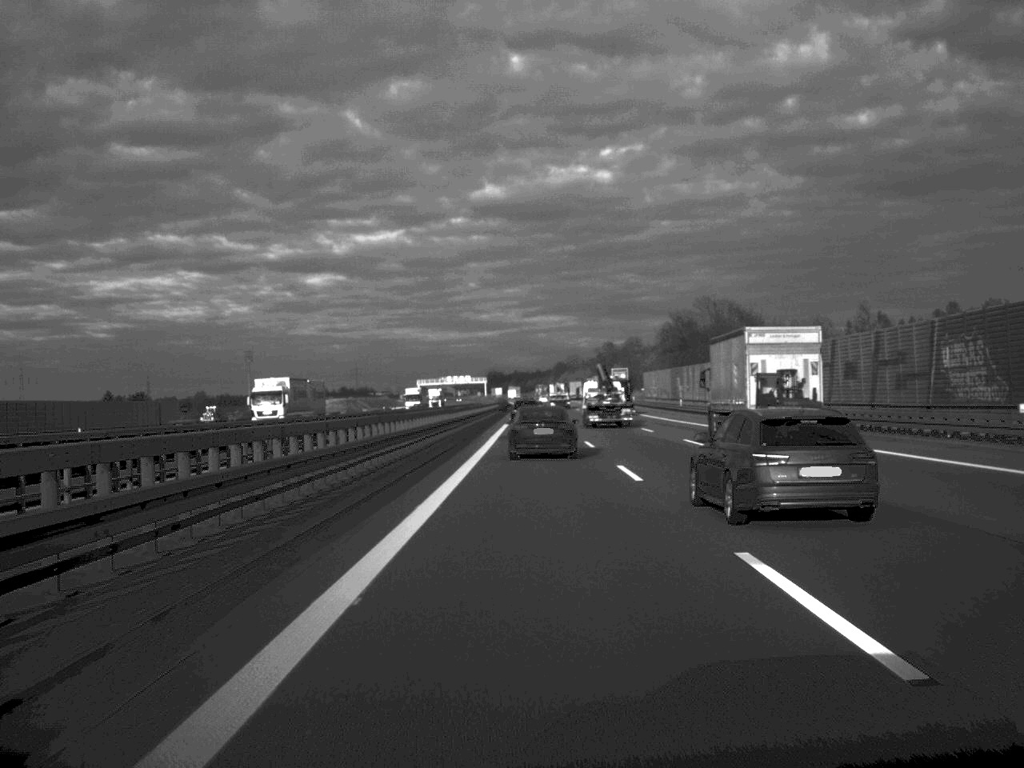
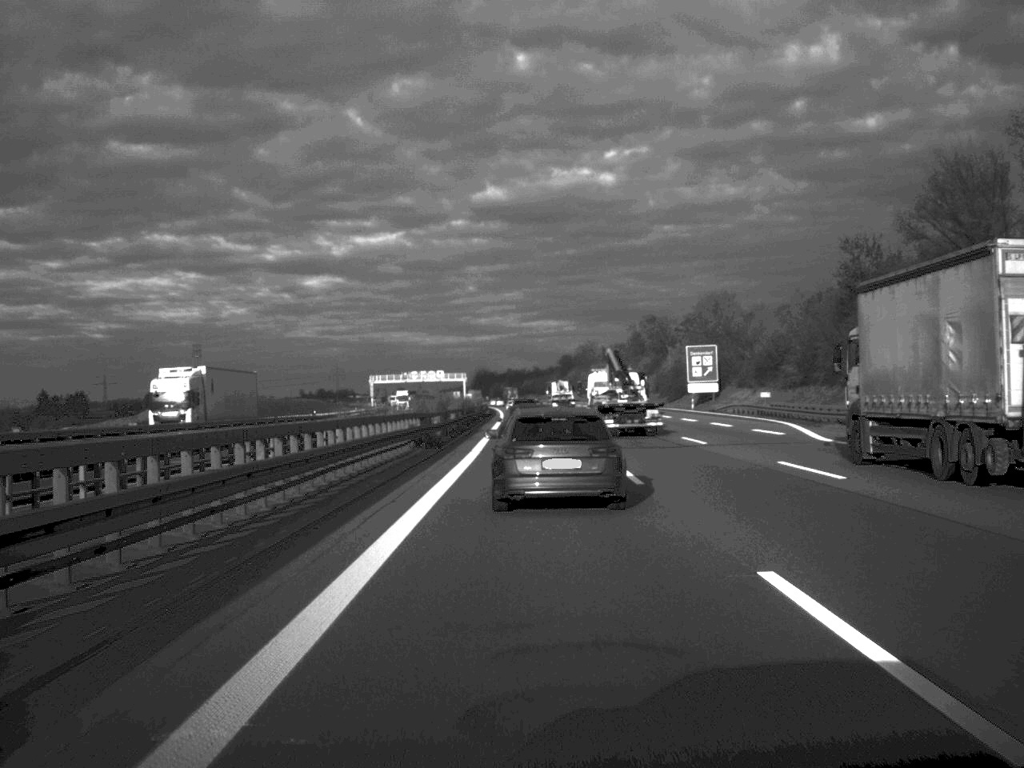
(+0.2, +109.4) m; 0°
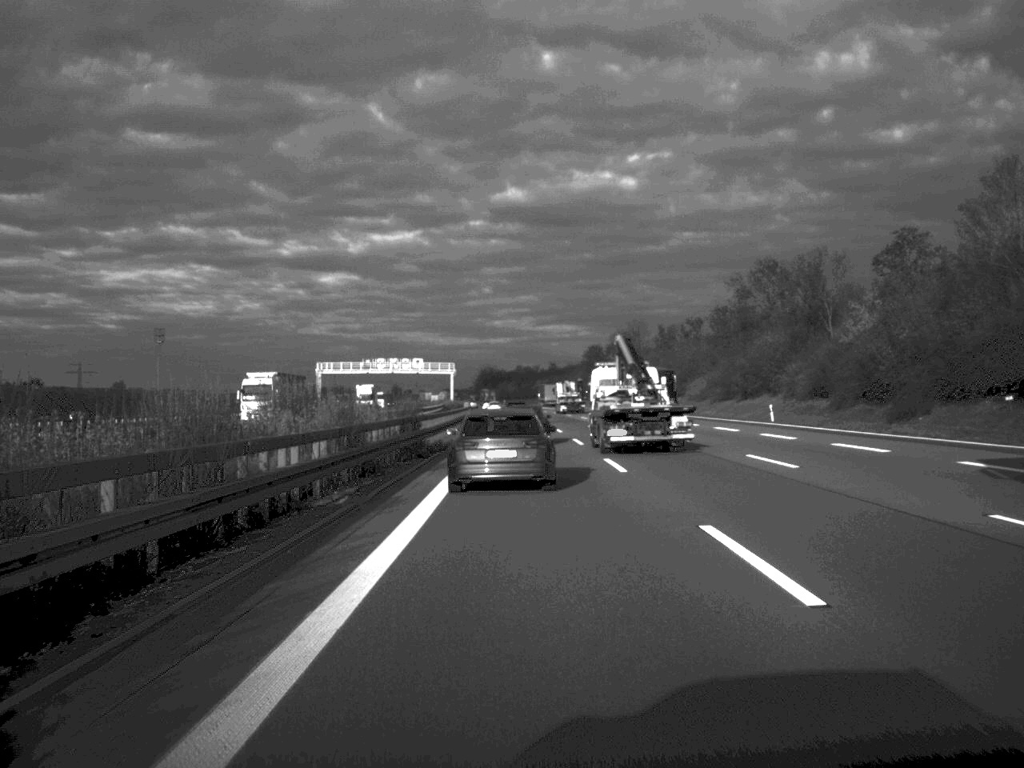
(-0.5, +85.4) m; -1°
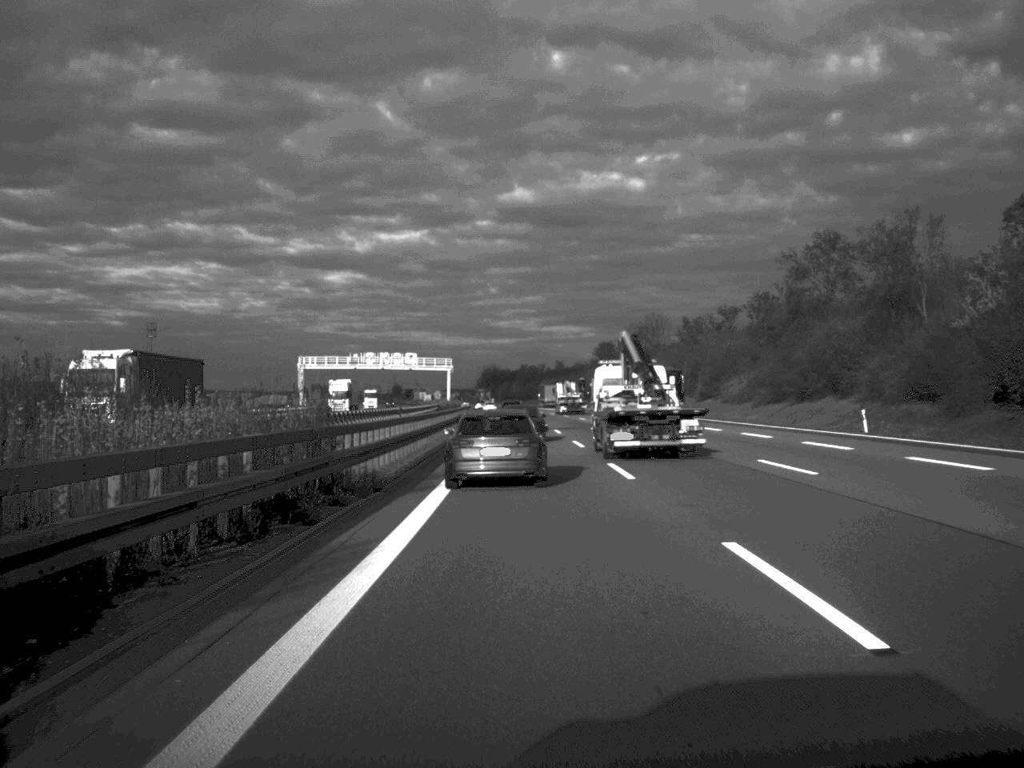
(0.0, +20.0) m; 0°
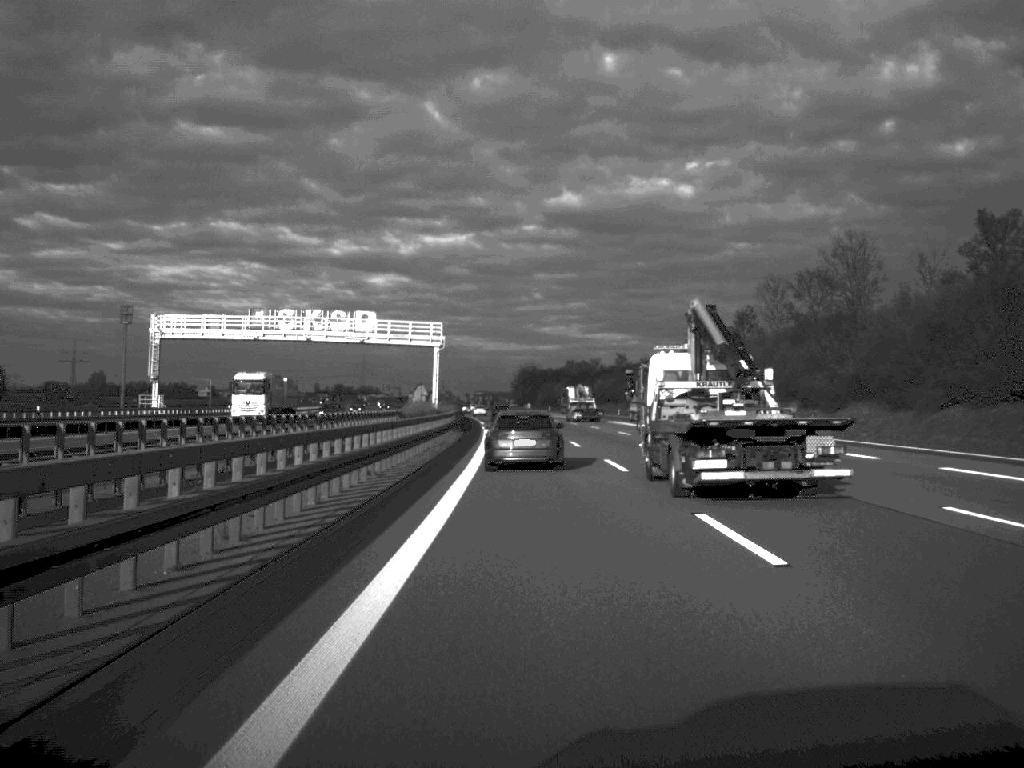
(-1.3, +85.3) m; -2°
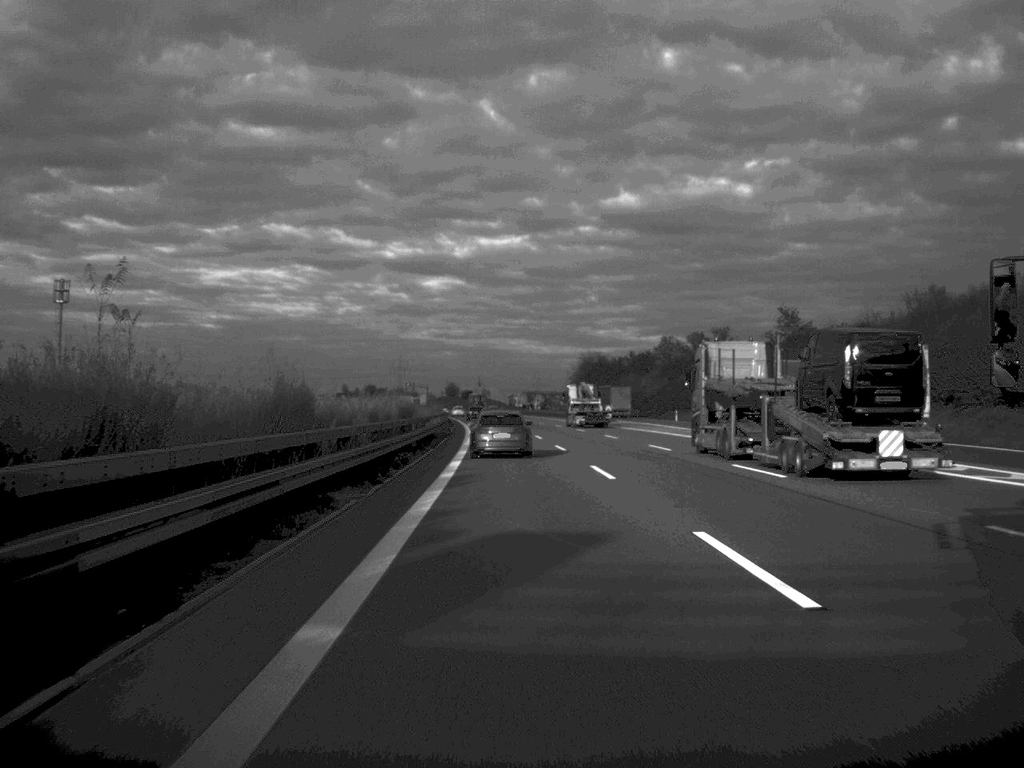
(-2.4, +110.2) m; -2°
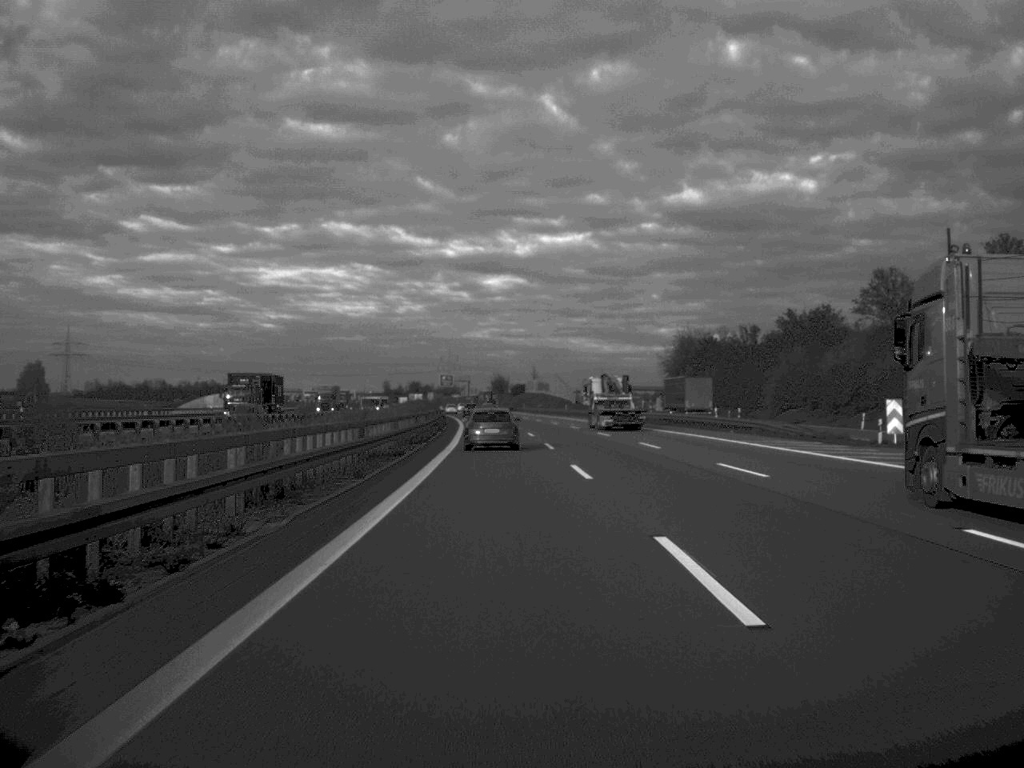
(-2.1, +90.0) m; -3°
